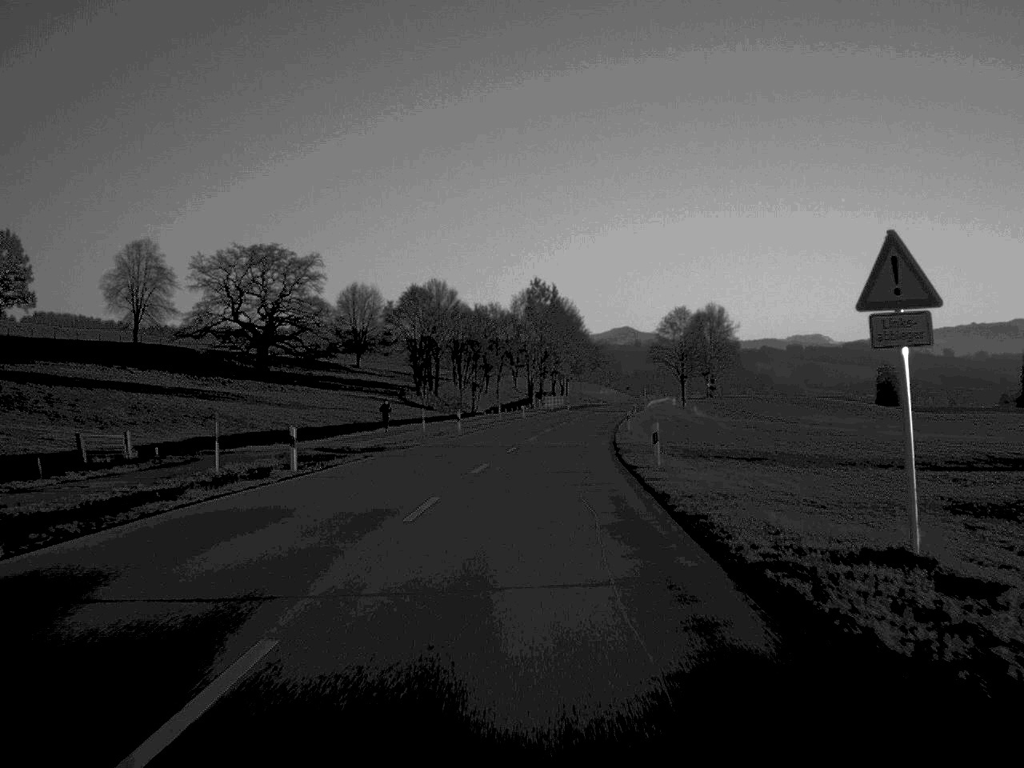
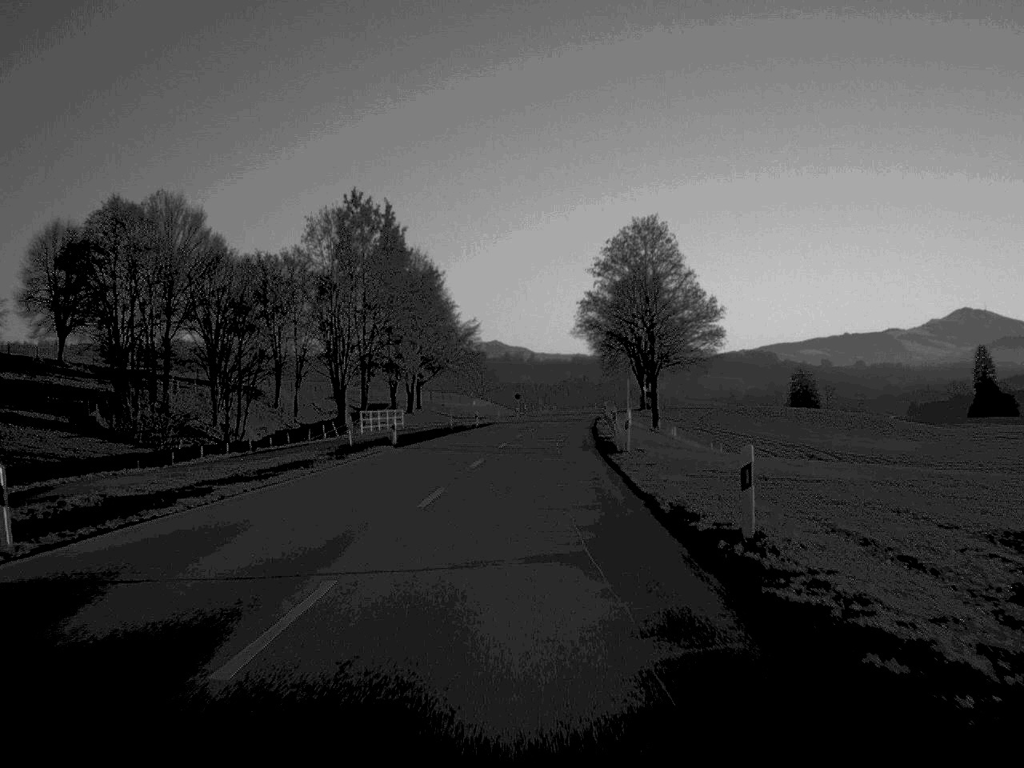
(+4.2, +80.4) m; +6°
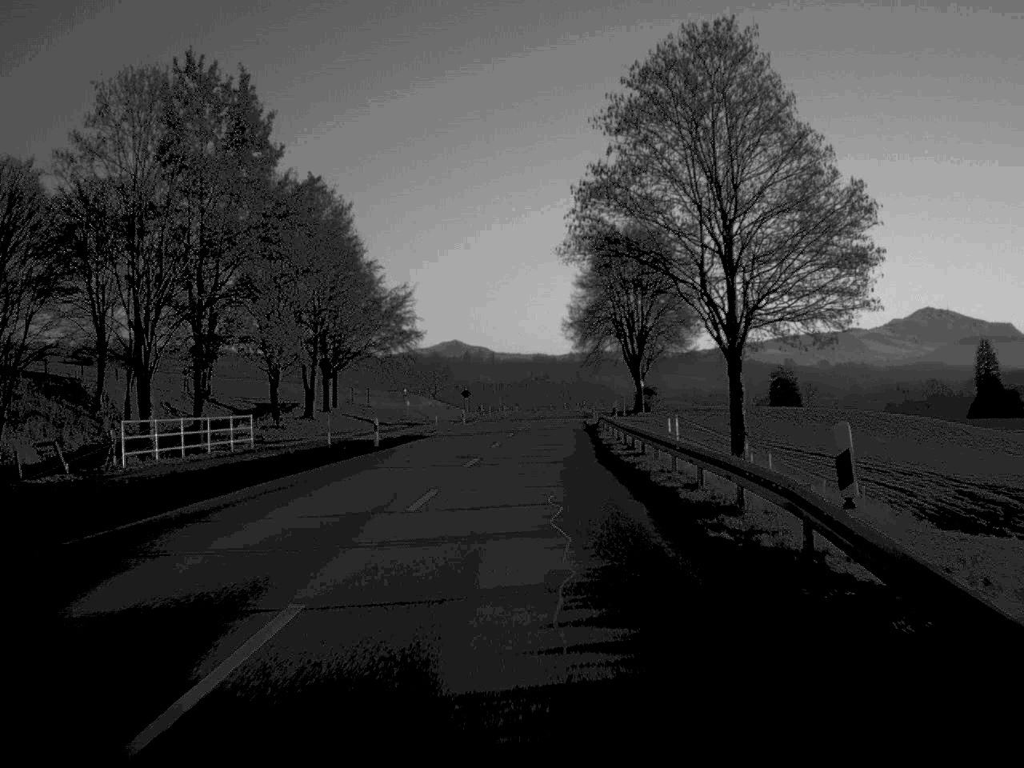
(+0.6, +37.8) m; +2°
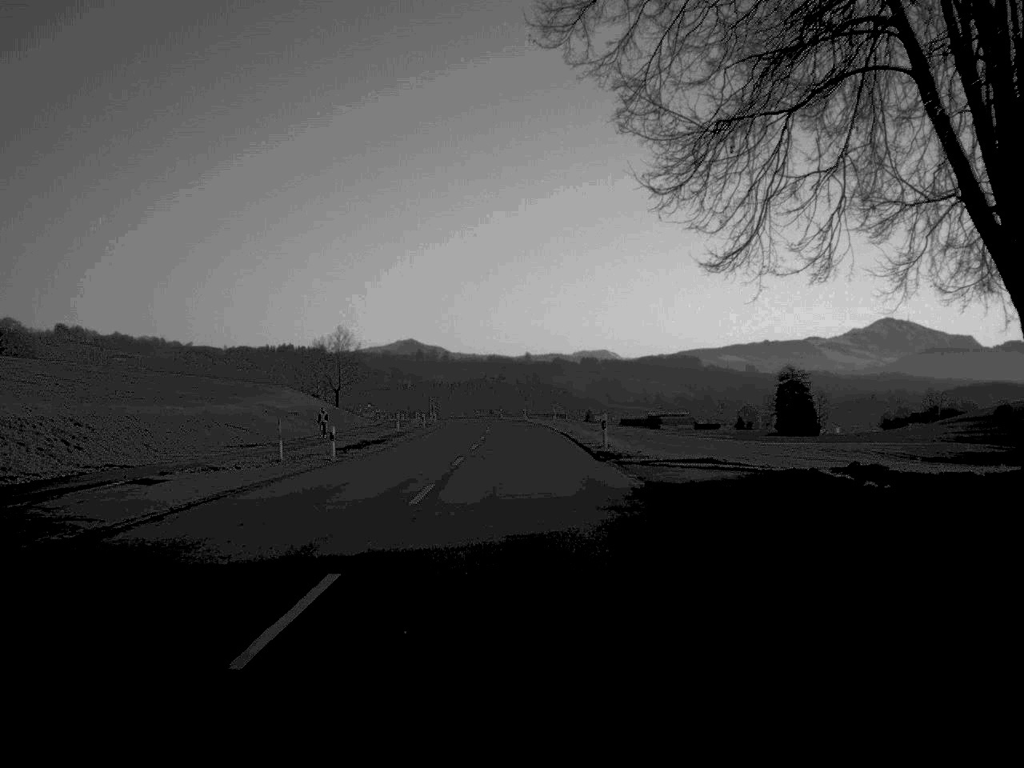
(+2.2, +93.4) m; +2°
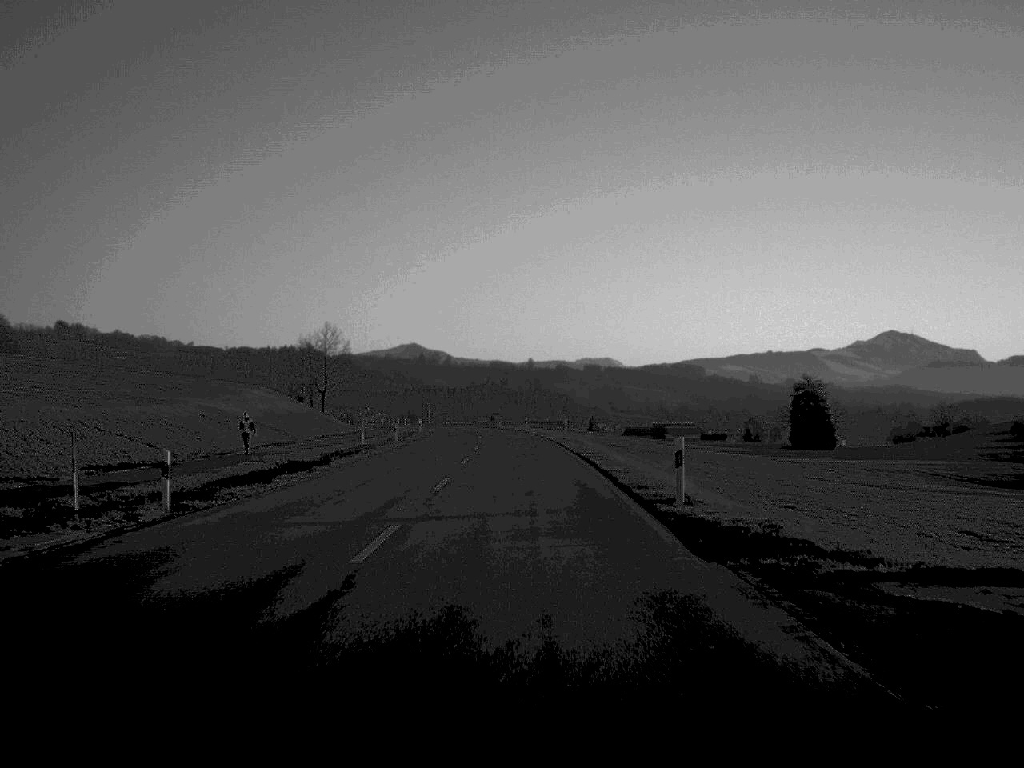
(0.0, +18.3) m; 0°
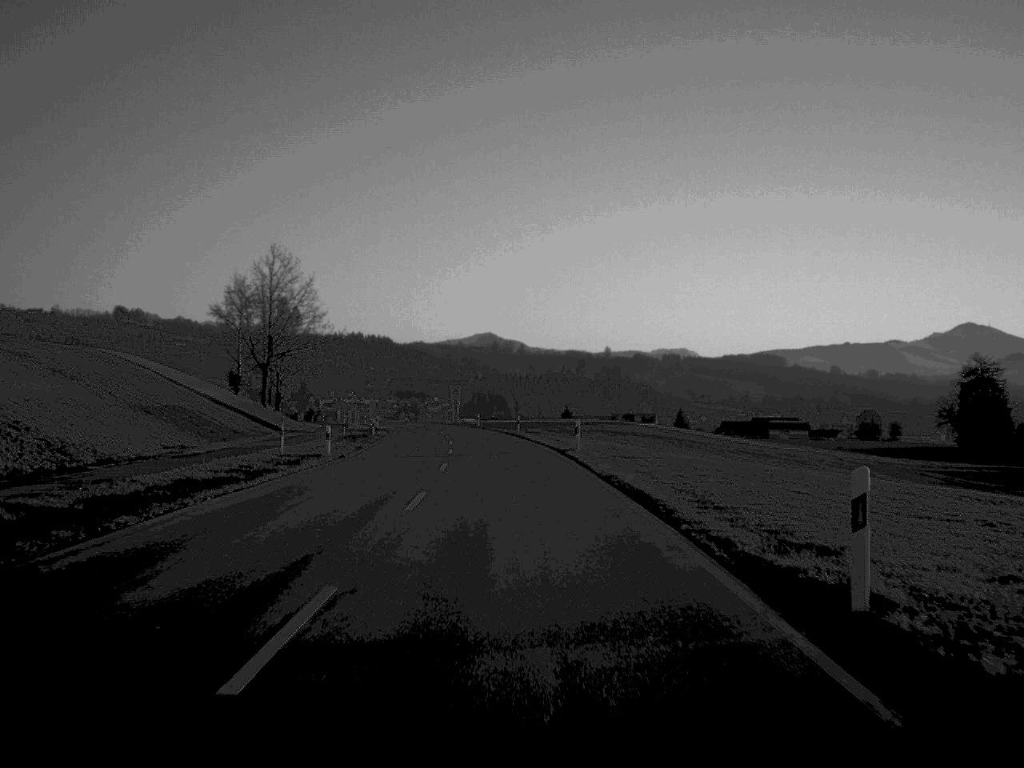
(-2.0, +89.8) m; -4°
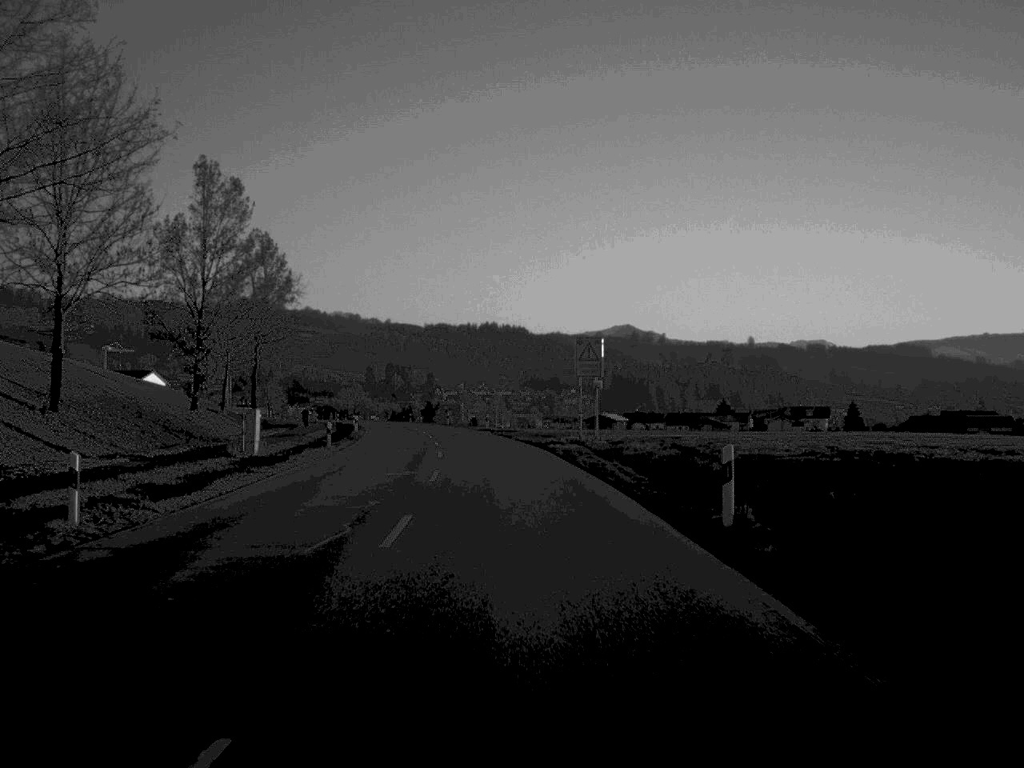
(-4.7, +88.5) m; -6°
